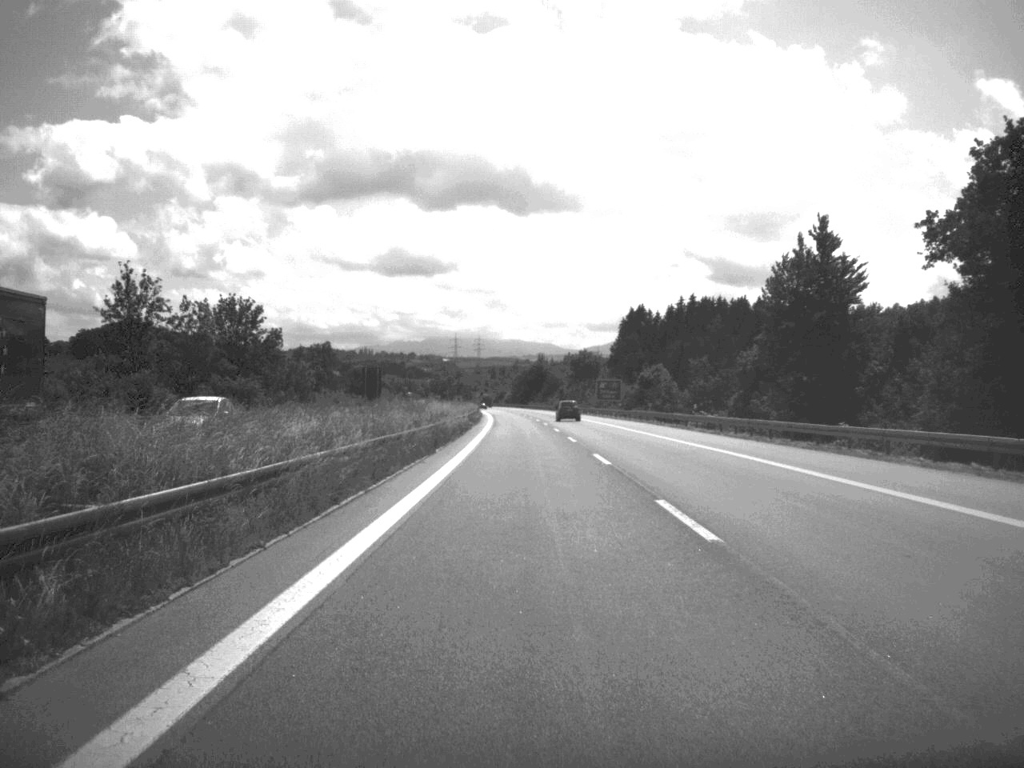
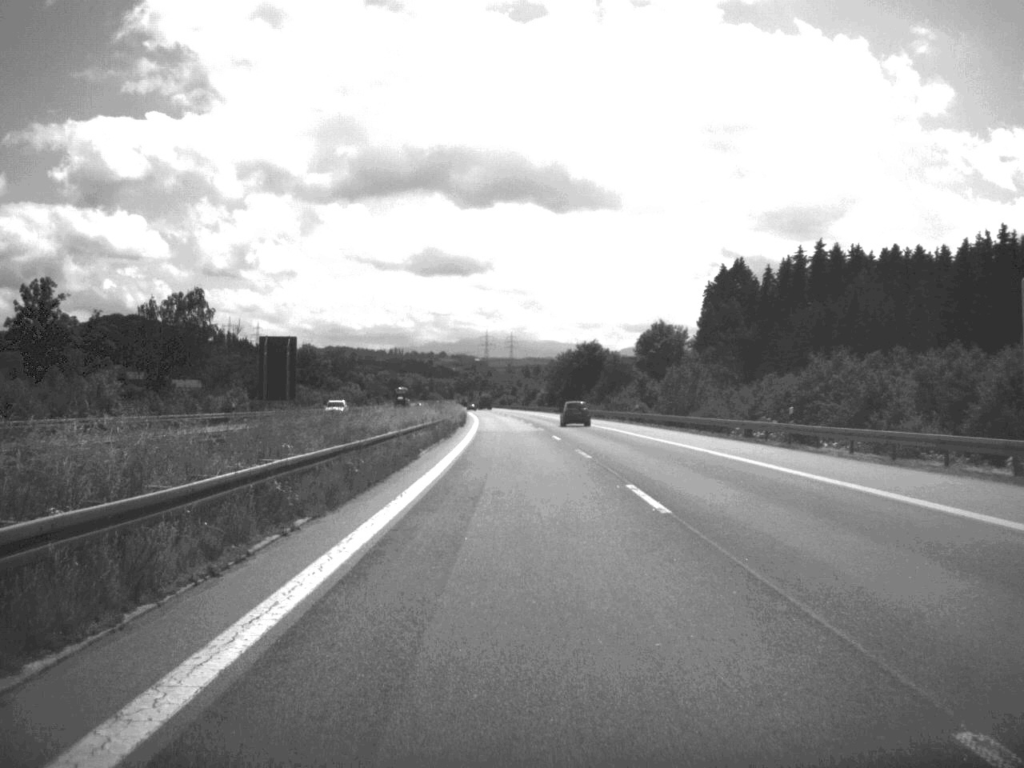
(-1.7, +119.9) m; -2°
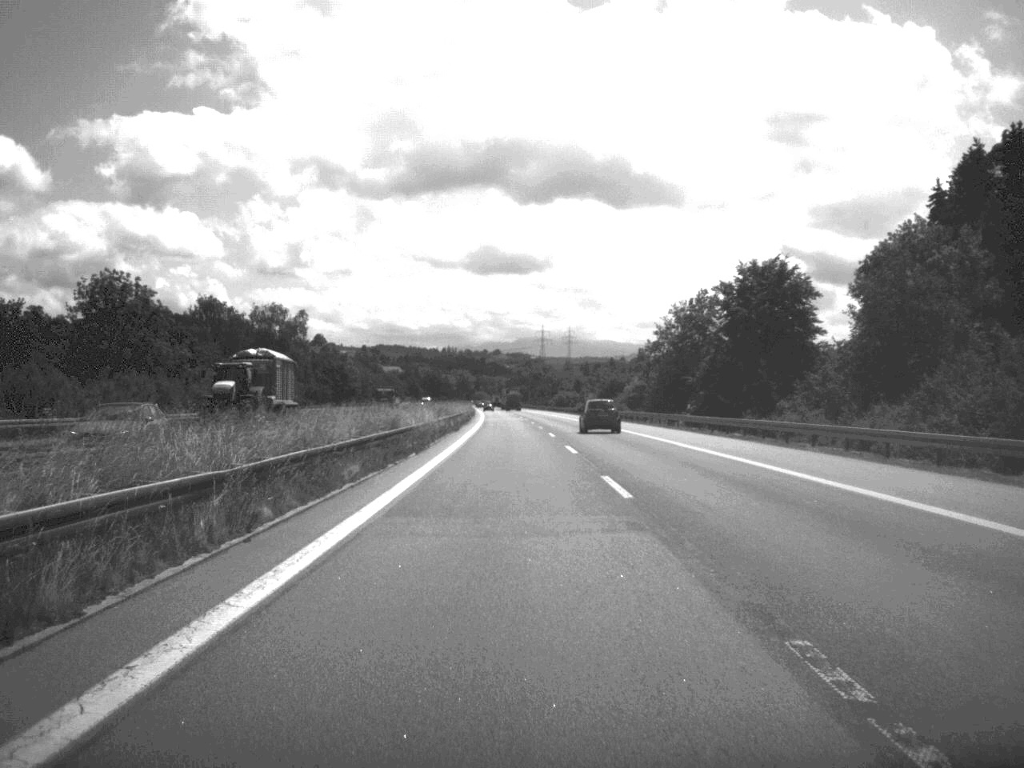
(-2.8, +121.7) m; -3°
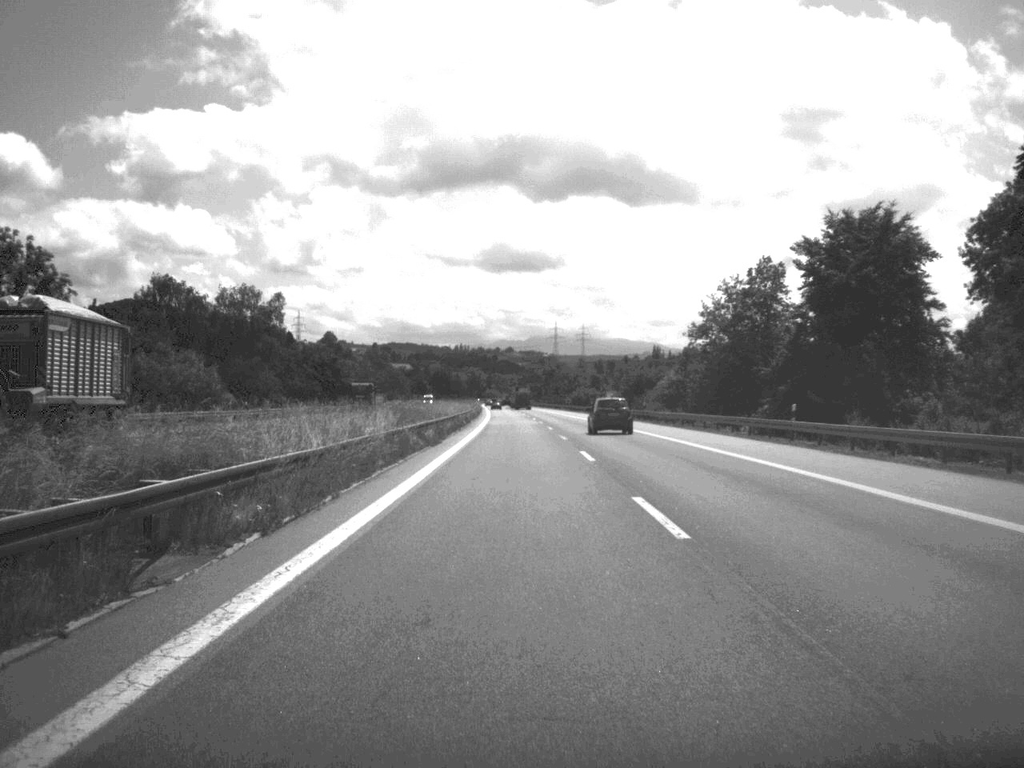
(-0.1, +23.7) m; -1°
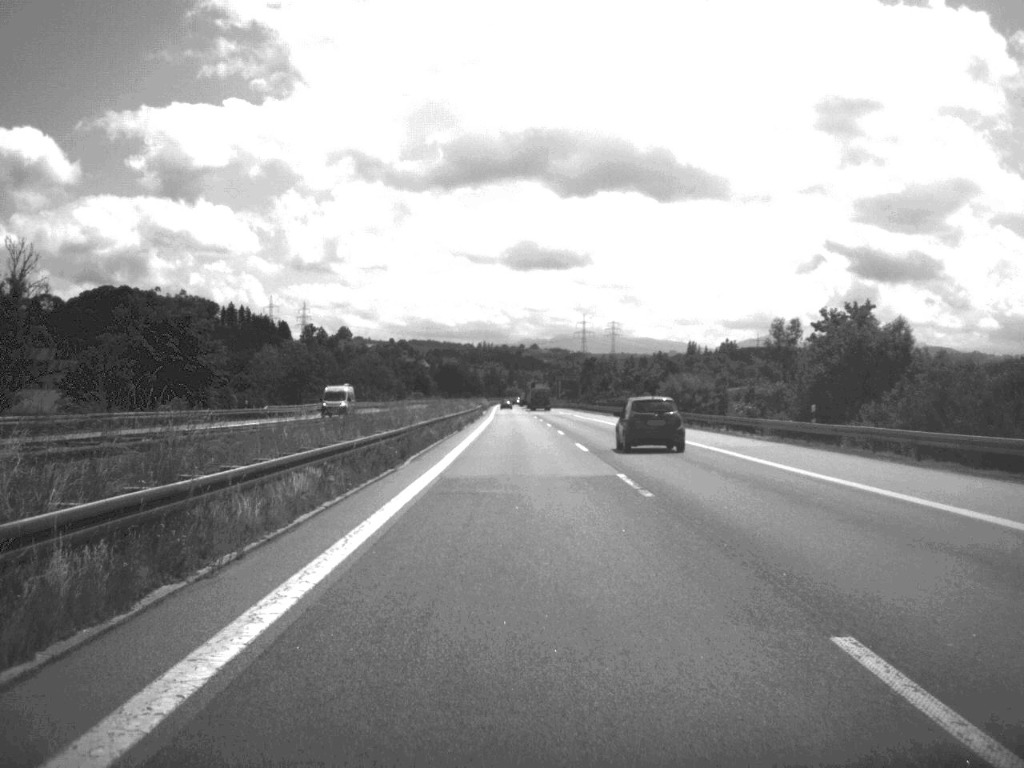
(-1.3, +99.8) m; -1°
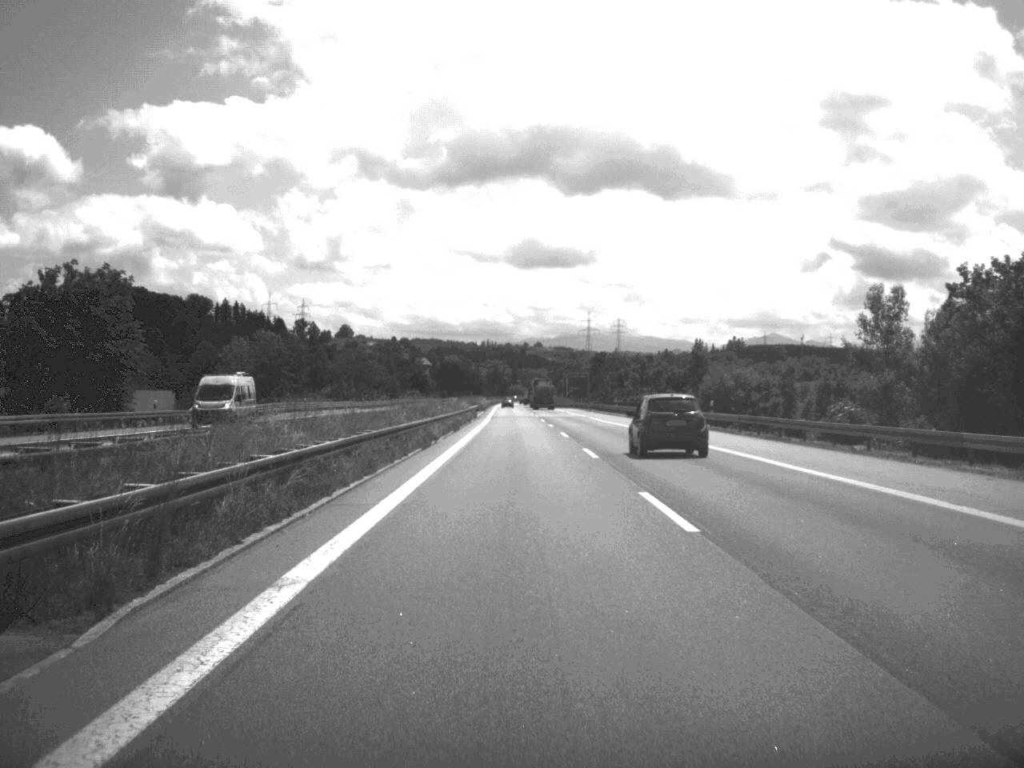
(0.0, +23.5) m; 0°
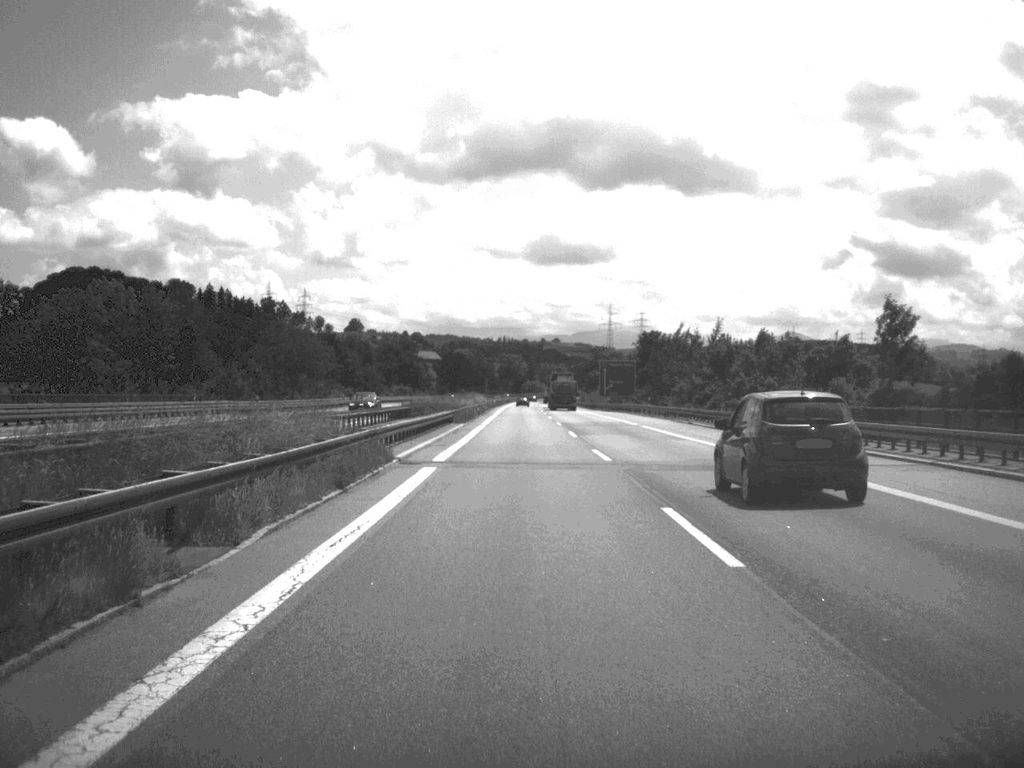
(-0.6, +73.7) m; -1°
